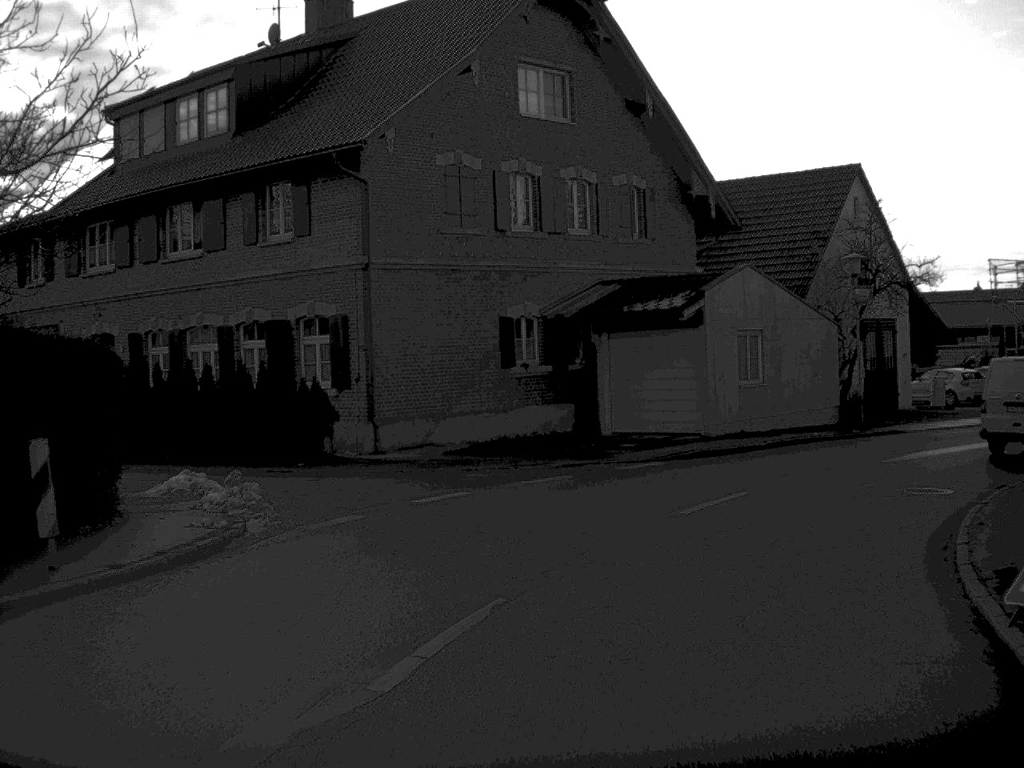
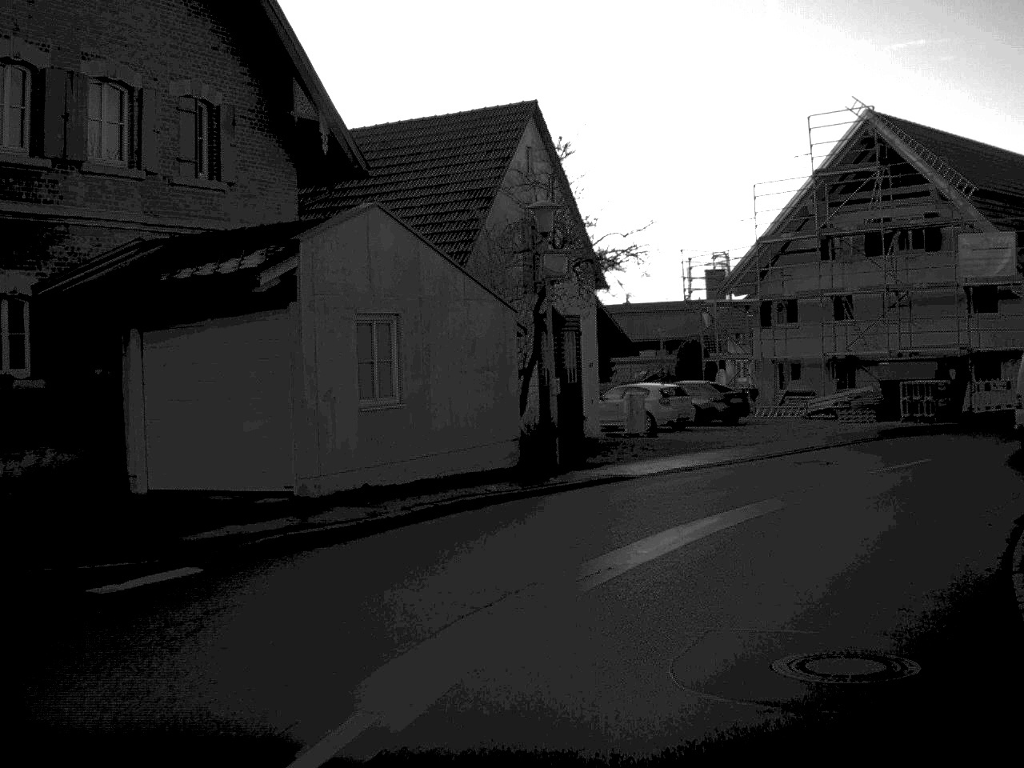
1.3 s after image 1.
(+1.6, +11.8) m; +17°
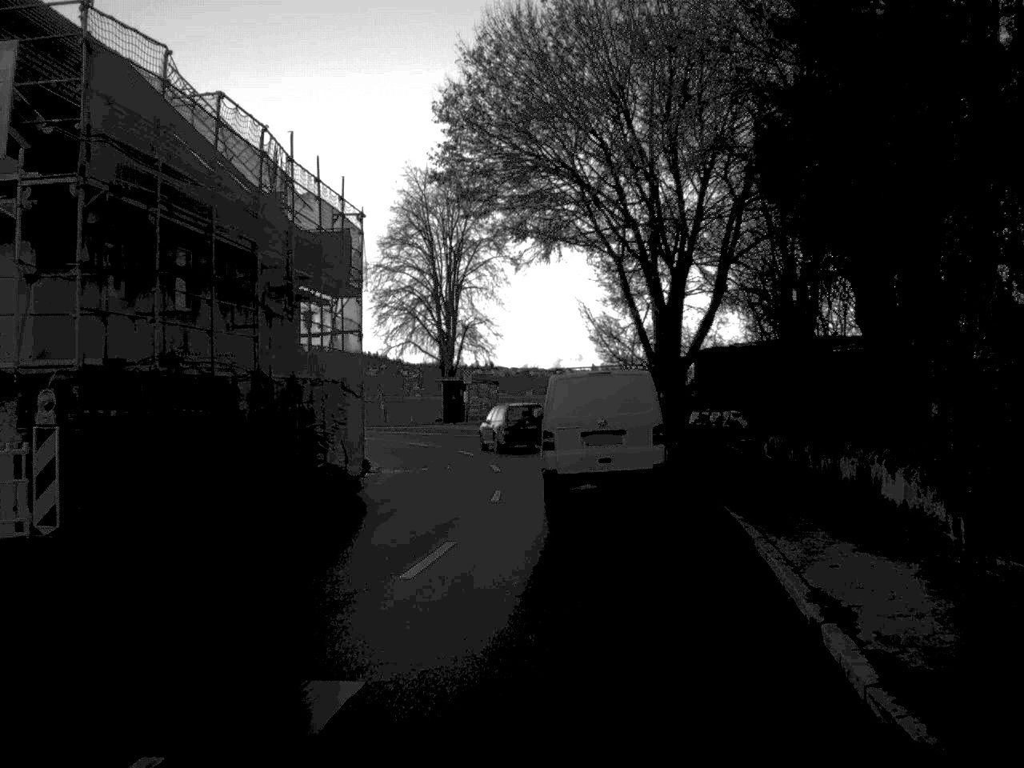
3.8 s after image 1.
(+10.0, +24.0) m; +41°
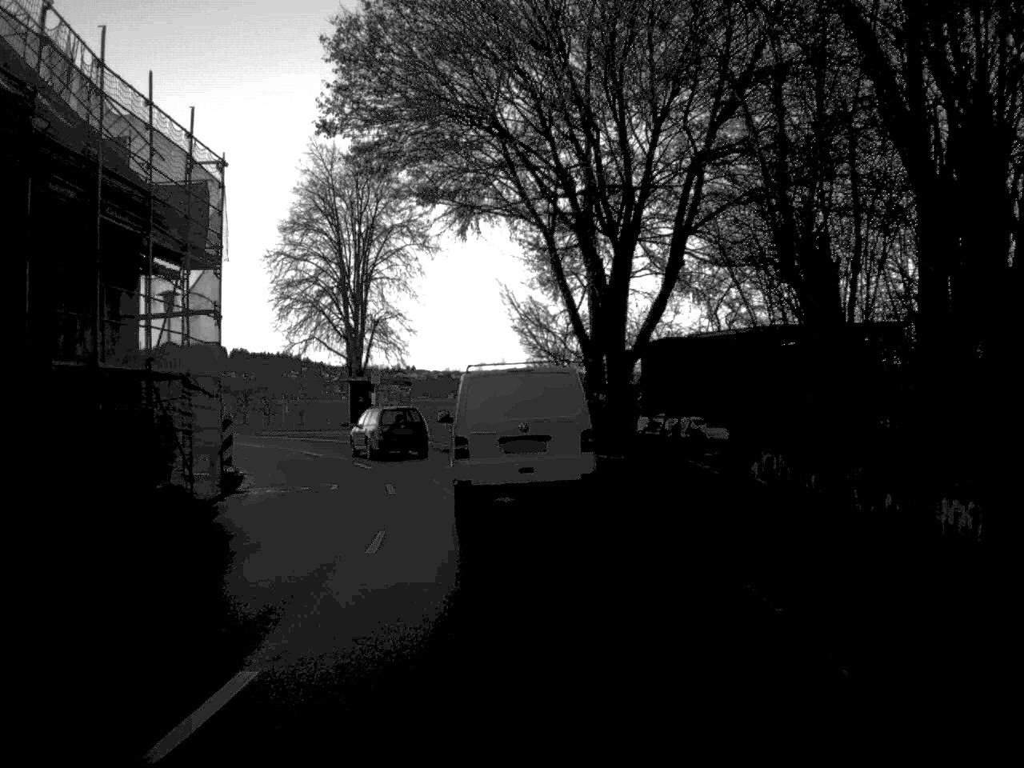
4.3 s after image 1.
(+0.2, +7.0) m; +3°
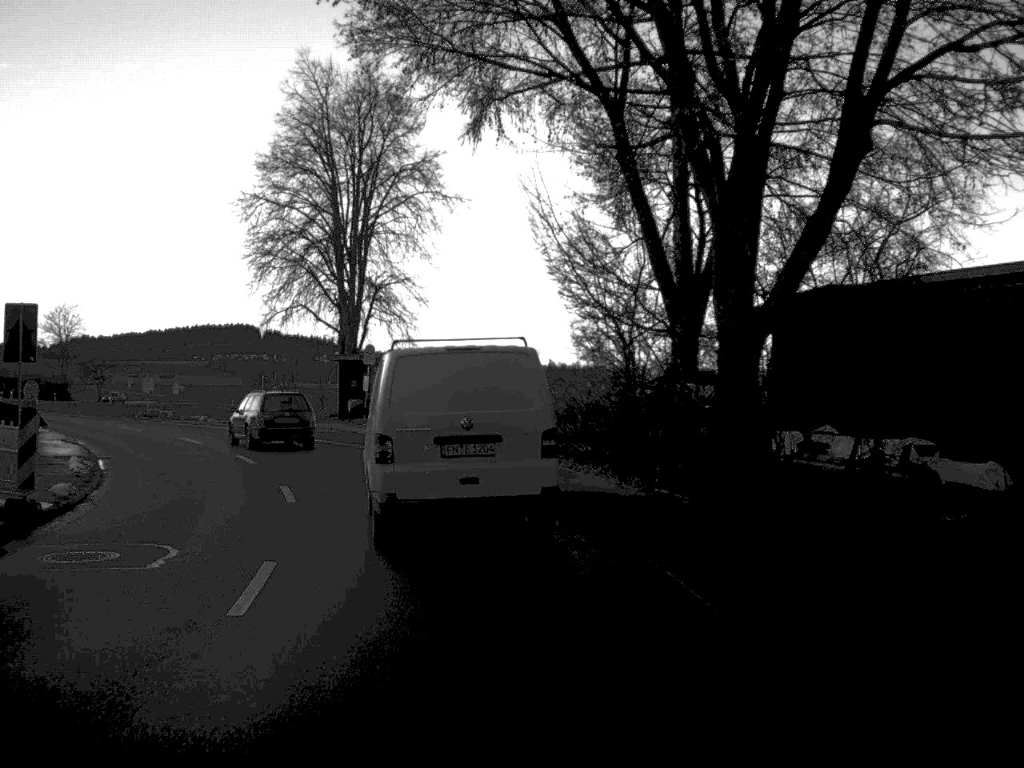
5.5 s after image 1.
(-0.1, +13.5) m; -2°
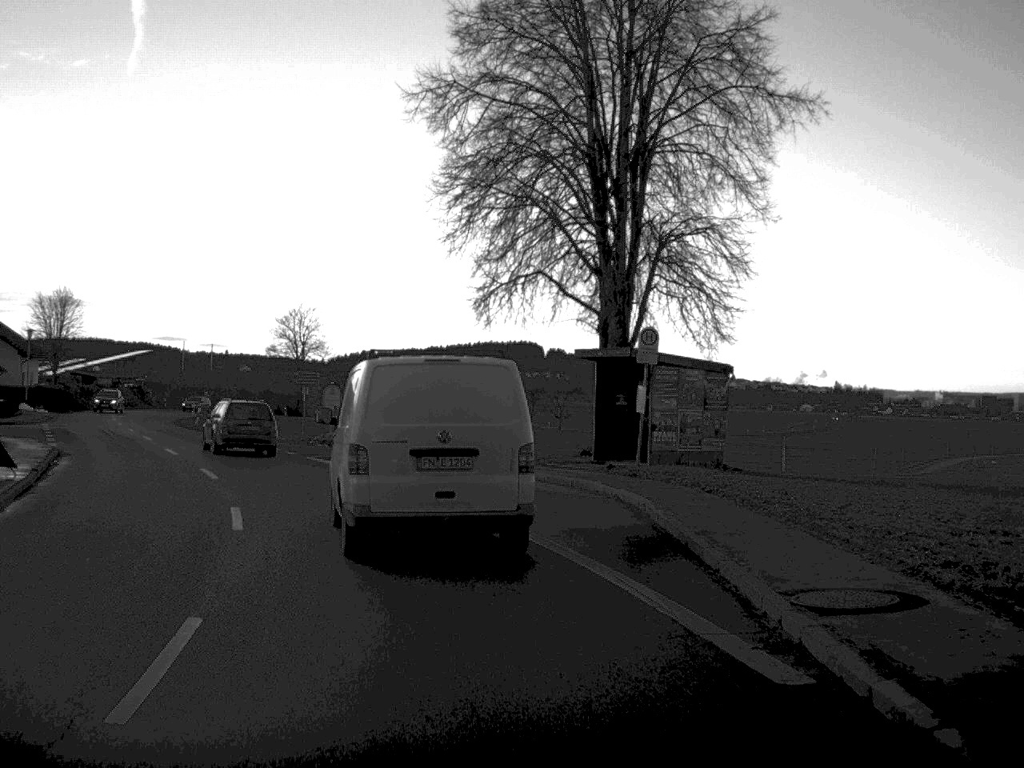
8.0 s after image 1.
(-2.1, +21.0) m; -13°
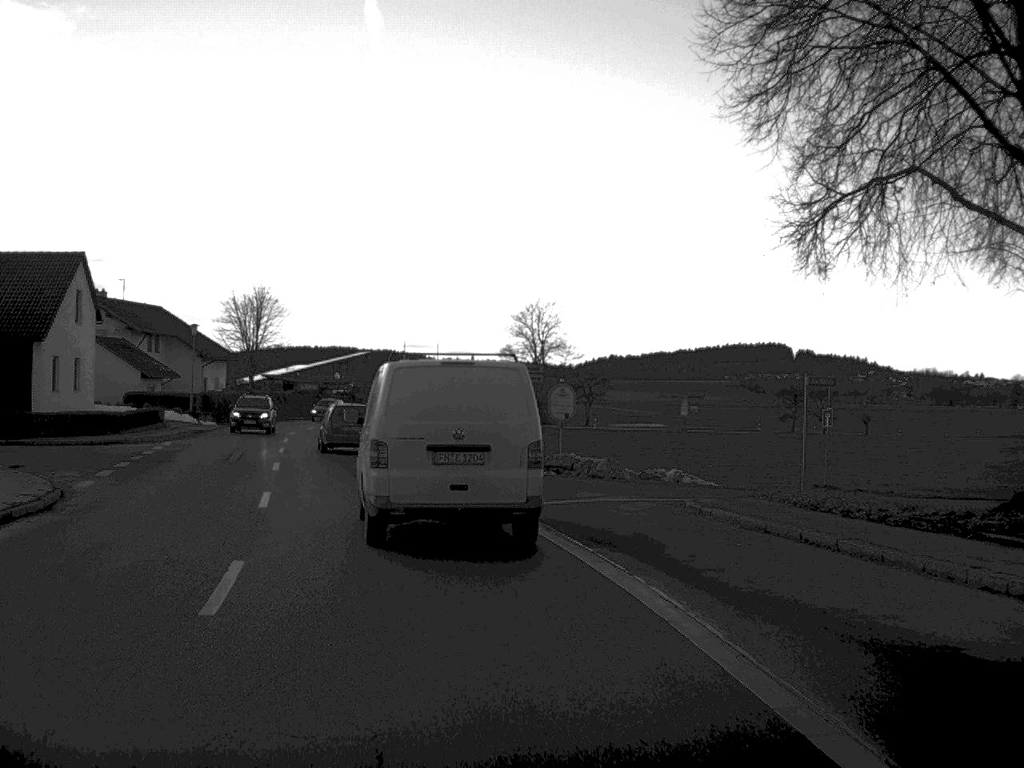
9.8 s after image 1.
(-1.5, +15.1) m; -11°
